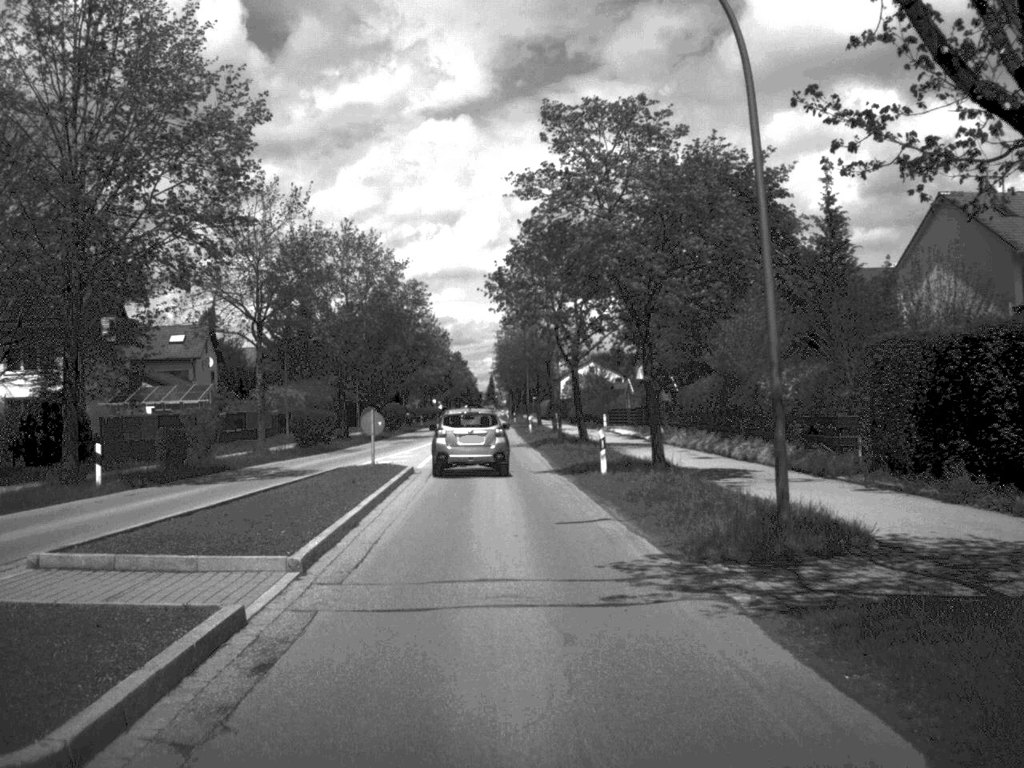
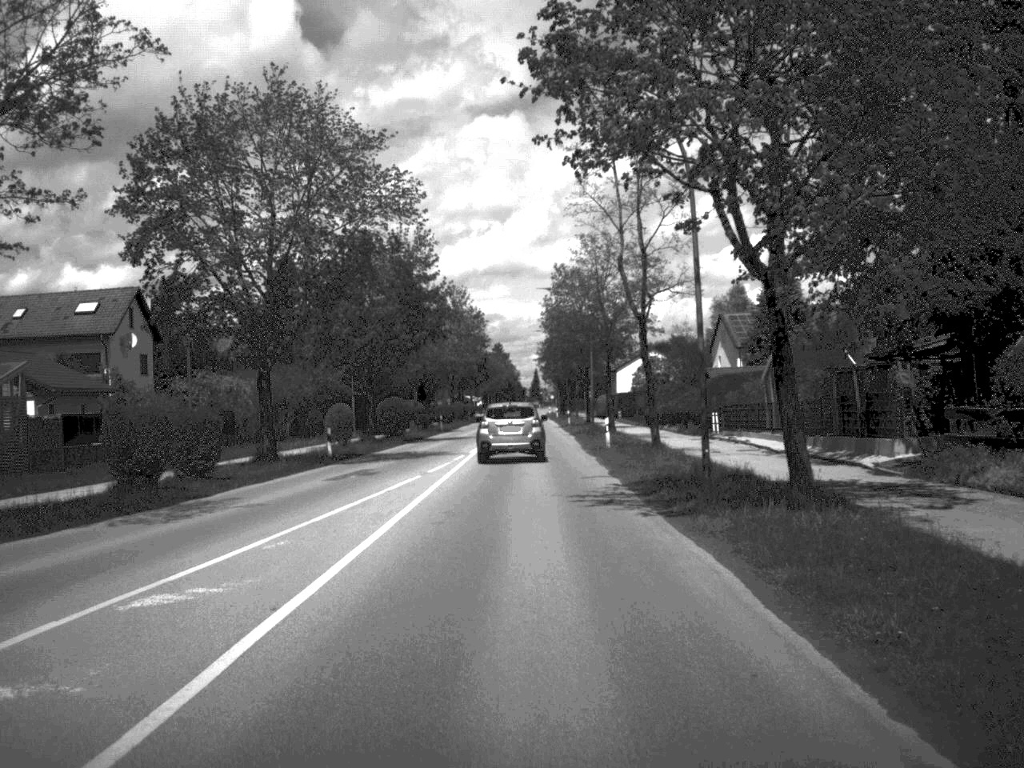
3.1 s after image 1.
(-1.0, +31.6) m; -2°
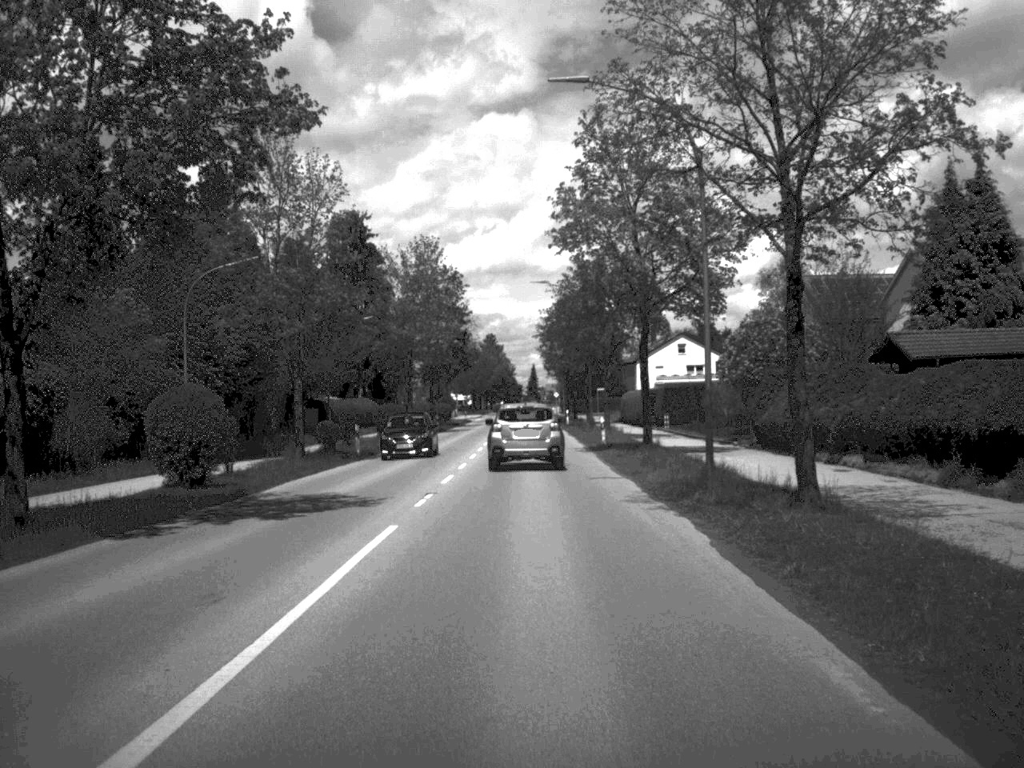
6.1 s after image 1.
(0.0, +41.0) m; 0°
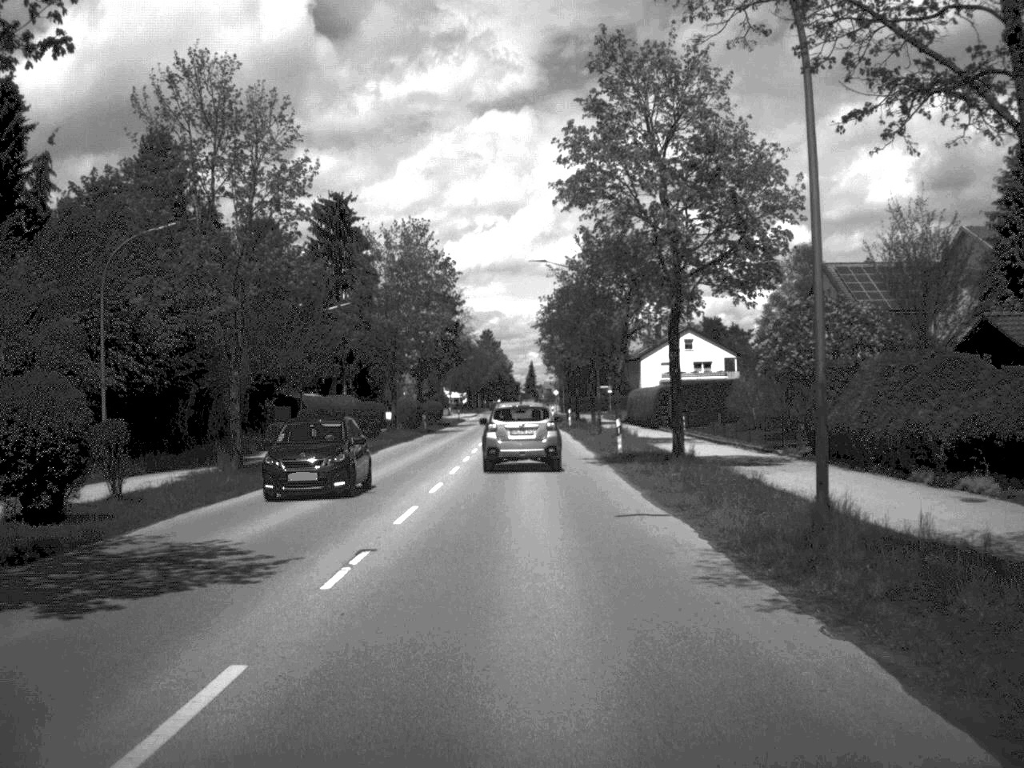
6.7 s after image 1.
(0.0, +8.6) m; 0°
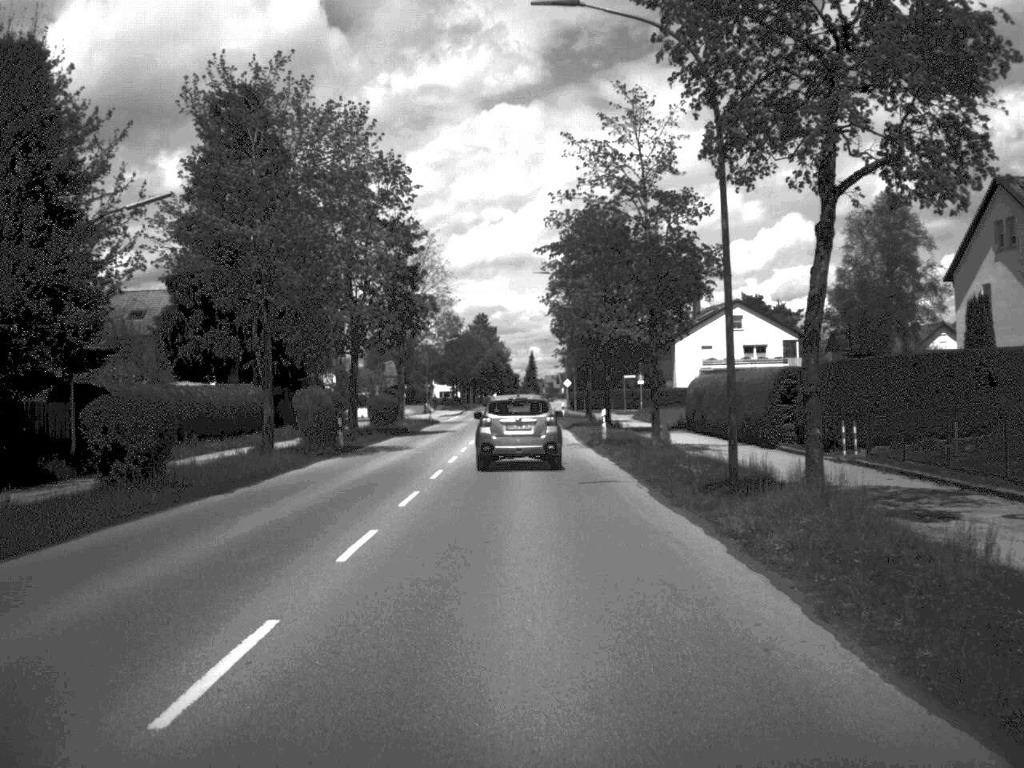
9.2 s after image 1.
(0.0, +34.4) m; 0°
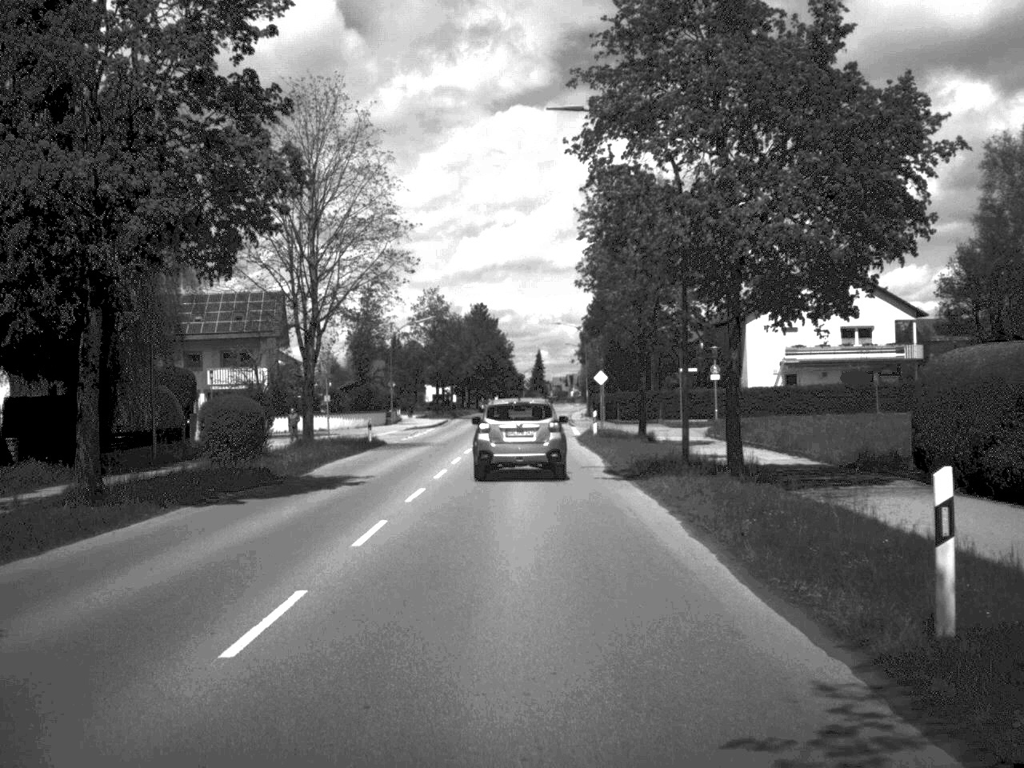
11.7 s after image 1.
(-0.1, +34.3) m; 0°
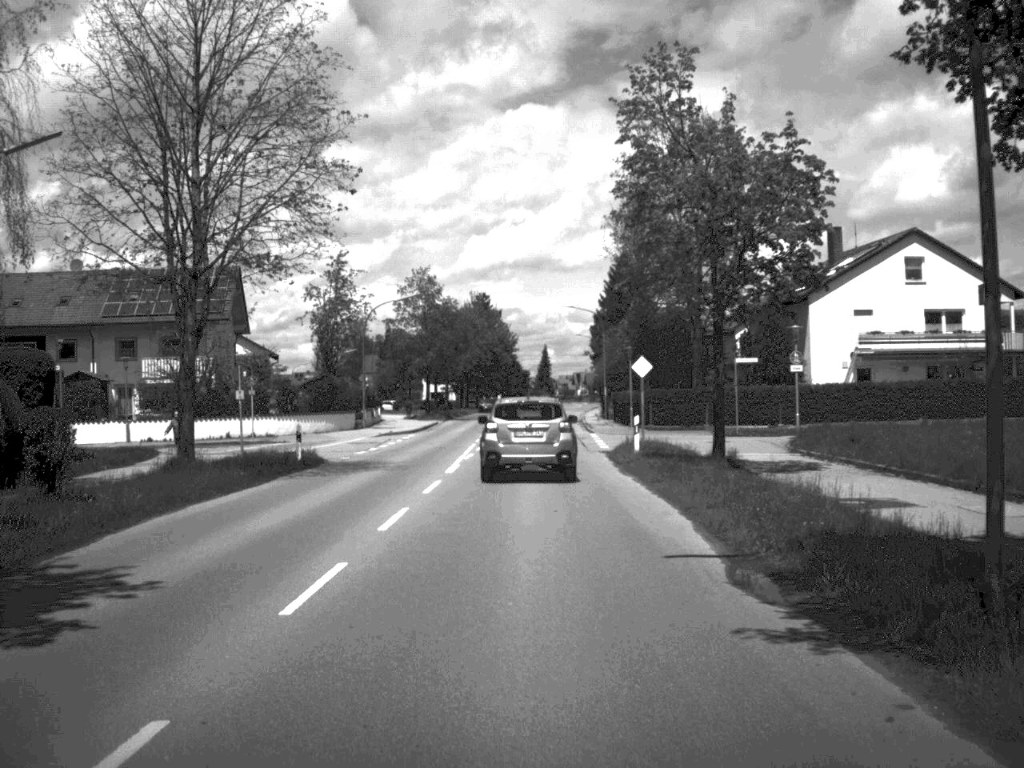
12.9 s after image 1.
(-0.1, +16.3) m; 0°
